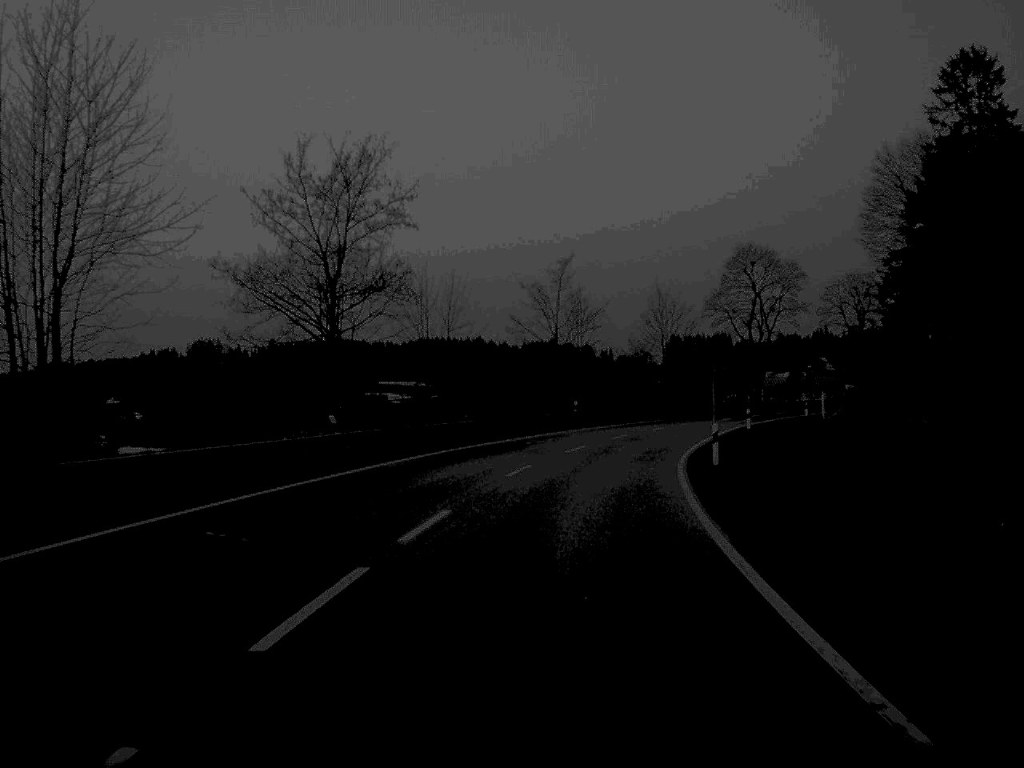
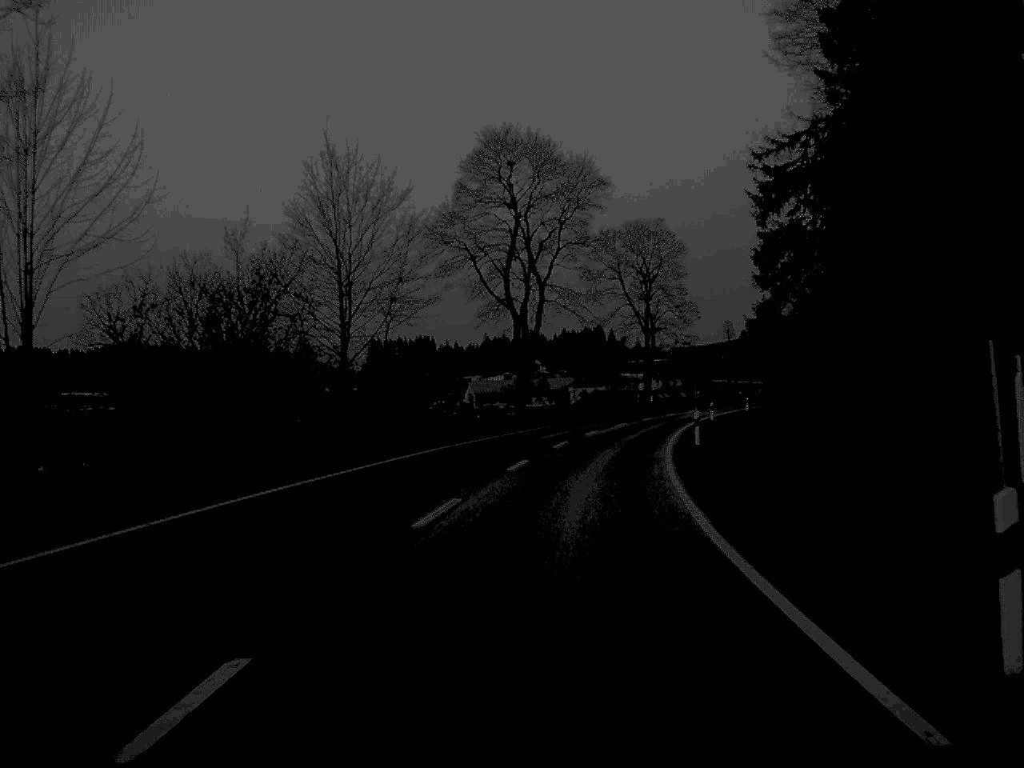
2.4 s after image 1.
(+6.8, +56.9) m; +13°
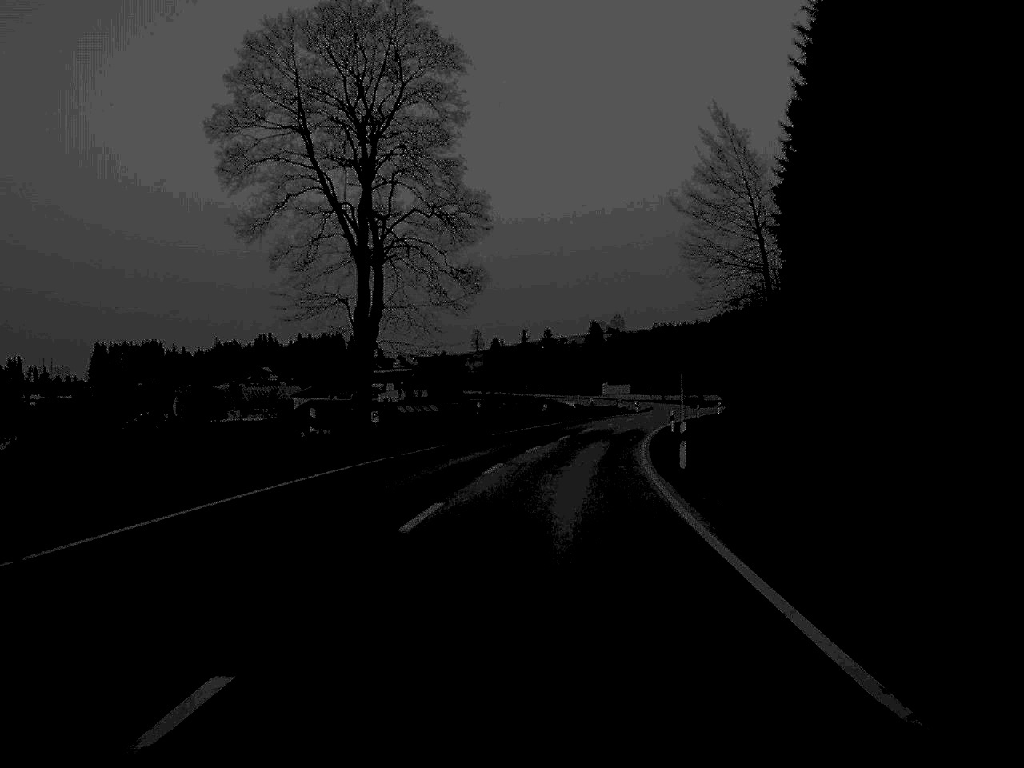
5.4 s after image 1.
(+7.8, +70.9) m; +11°
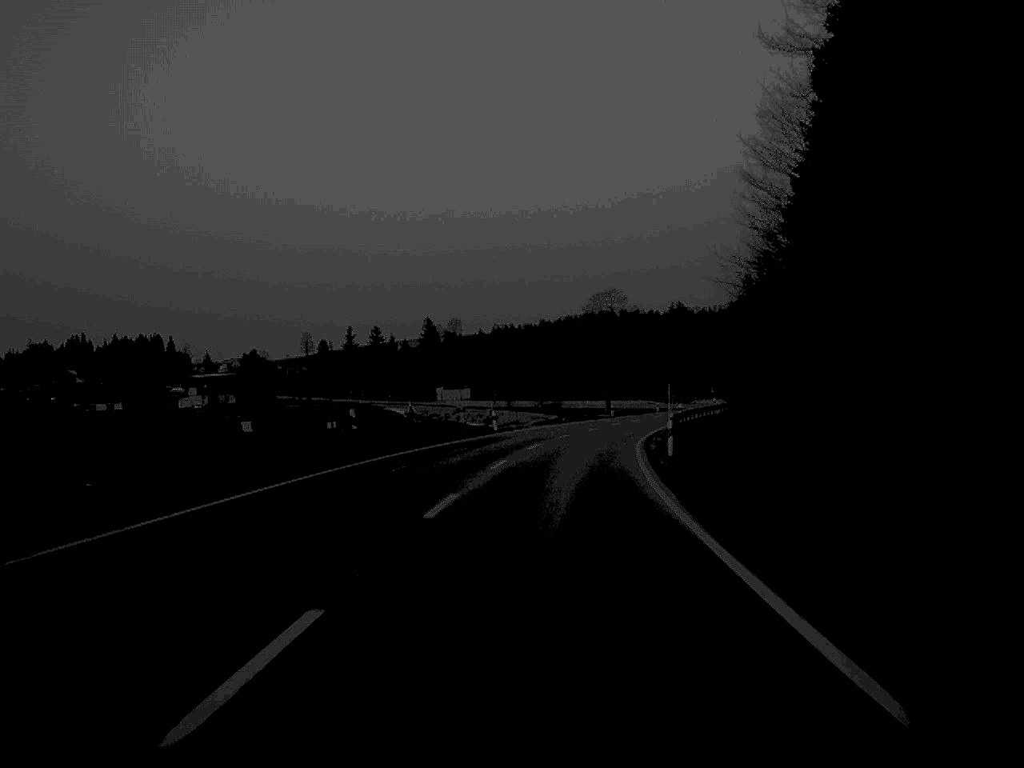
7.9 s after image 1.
(+3.8, +56.7) m; +7°
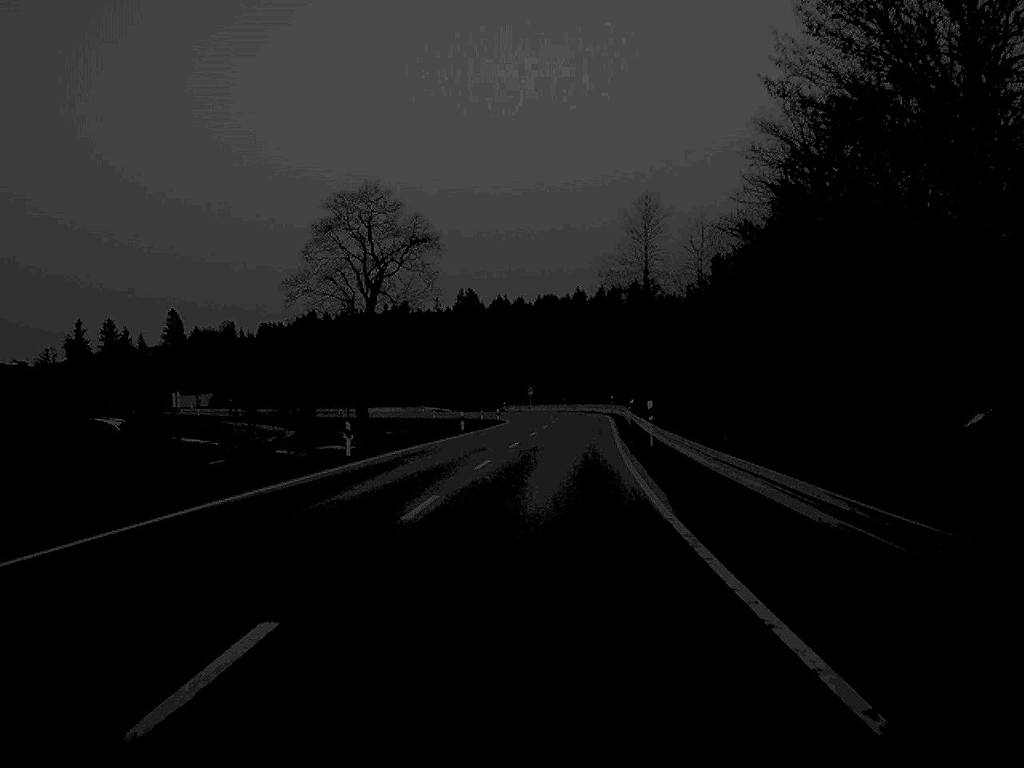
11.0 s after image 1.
(+6.0, +71.0) m; +10°
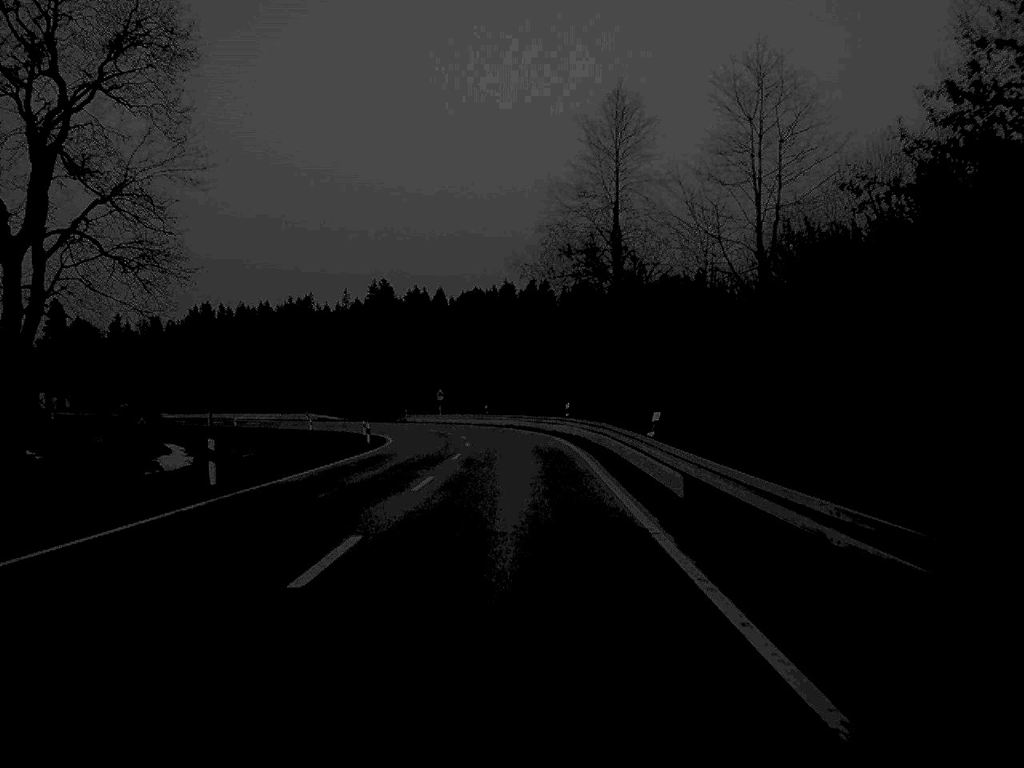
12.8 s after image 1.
(+1.5, +41.4) m; +3°
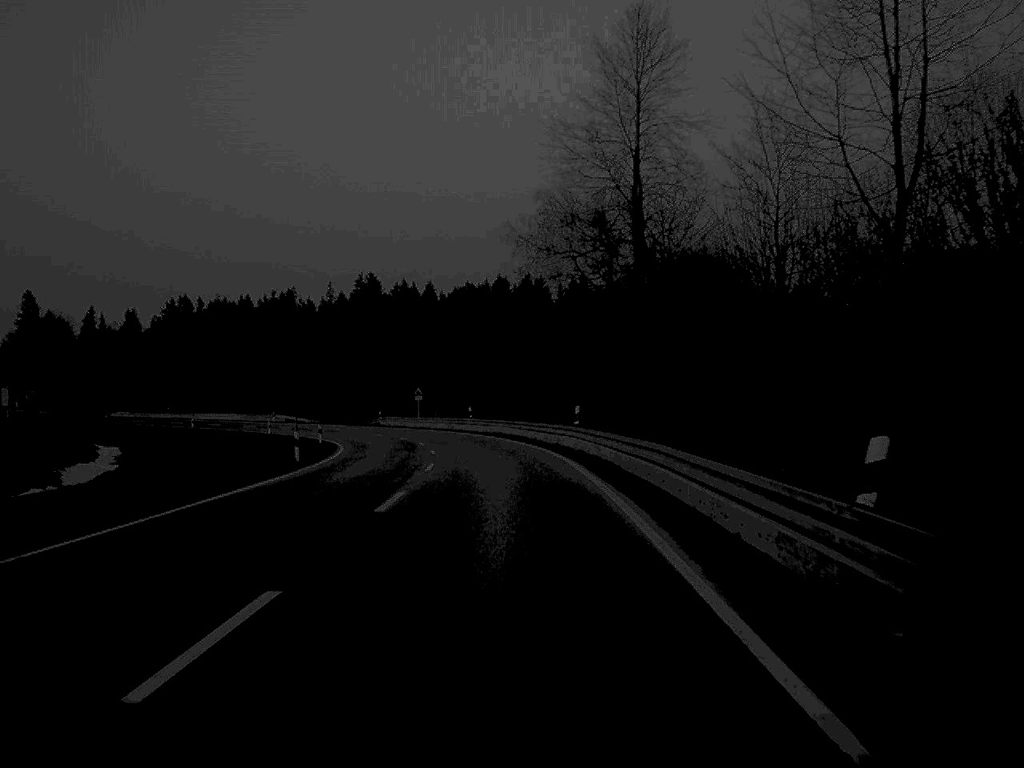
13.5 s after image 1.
(+0.1, +16.2) m; 0°
